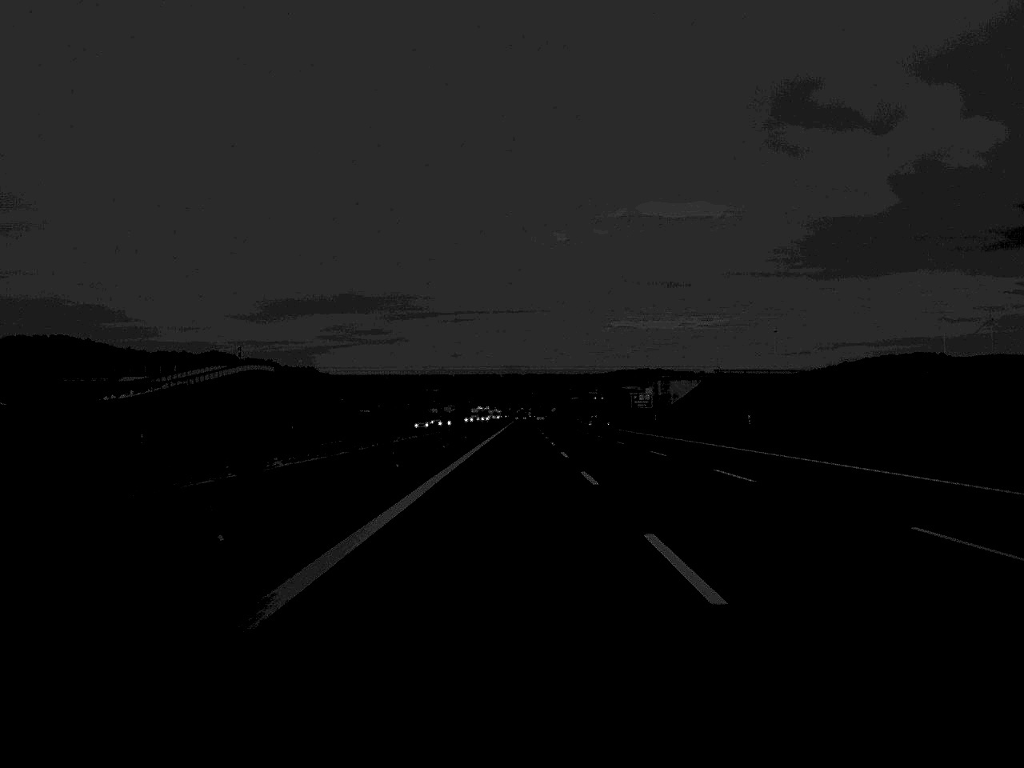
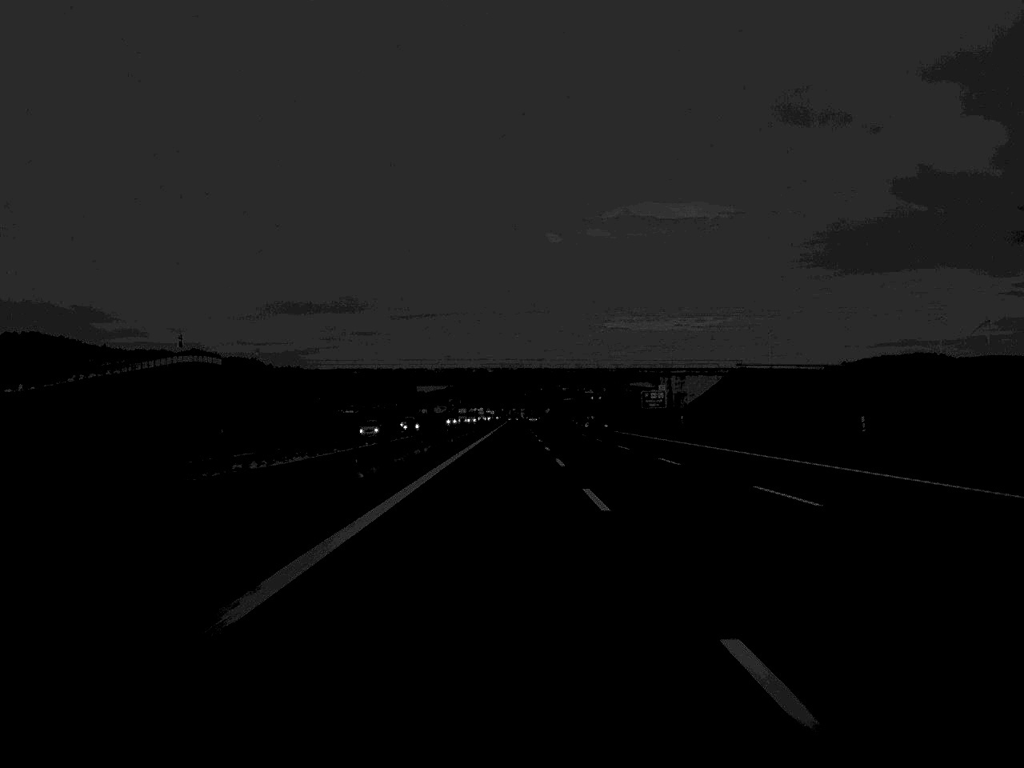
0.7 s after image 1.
(+0.1, +25.4) m; 0°
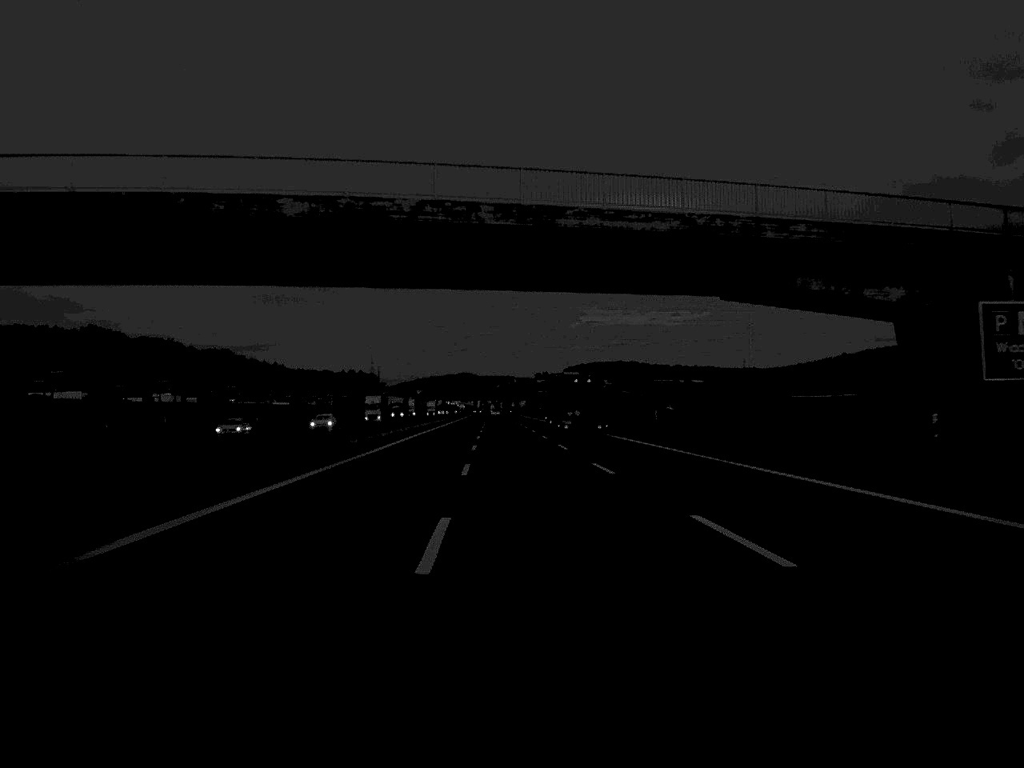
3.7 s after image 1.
(+1.3, +115.9) m; +1°
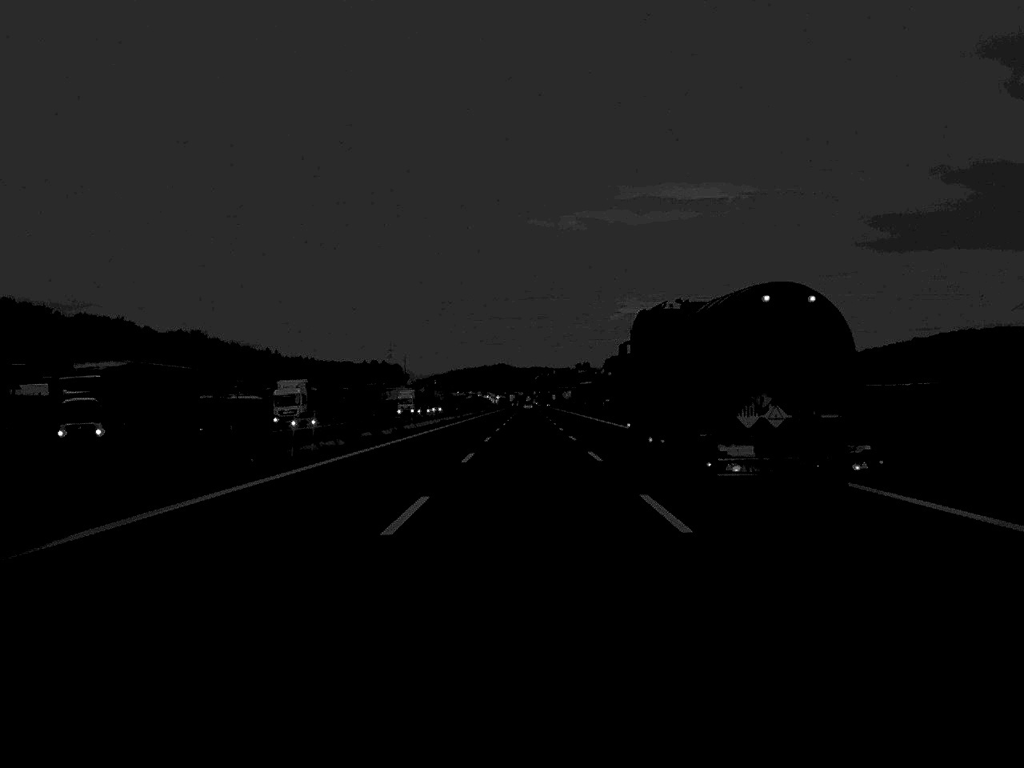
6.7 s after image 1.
(-2.5, +122.1) m; -2°
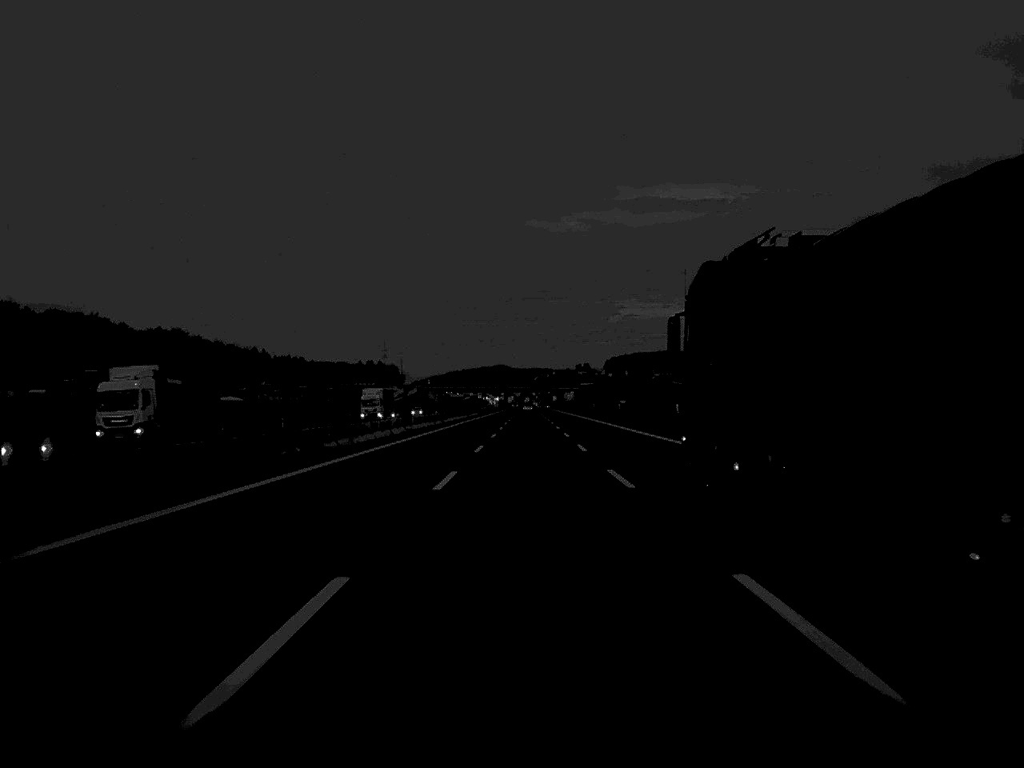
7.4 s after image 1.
(0.0, +27.3) m; 0°
